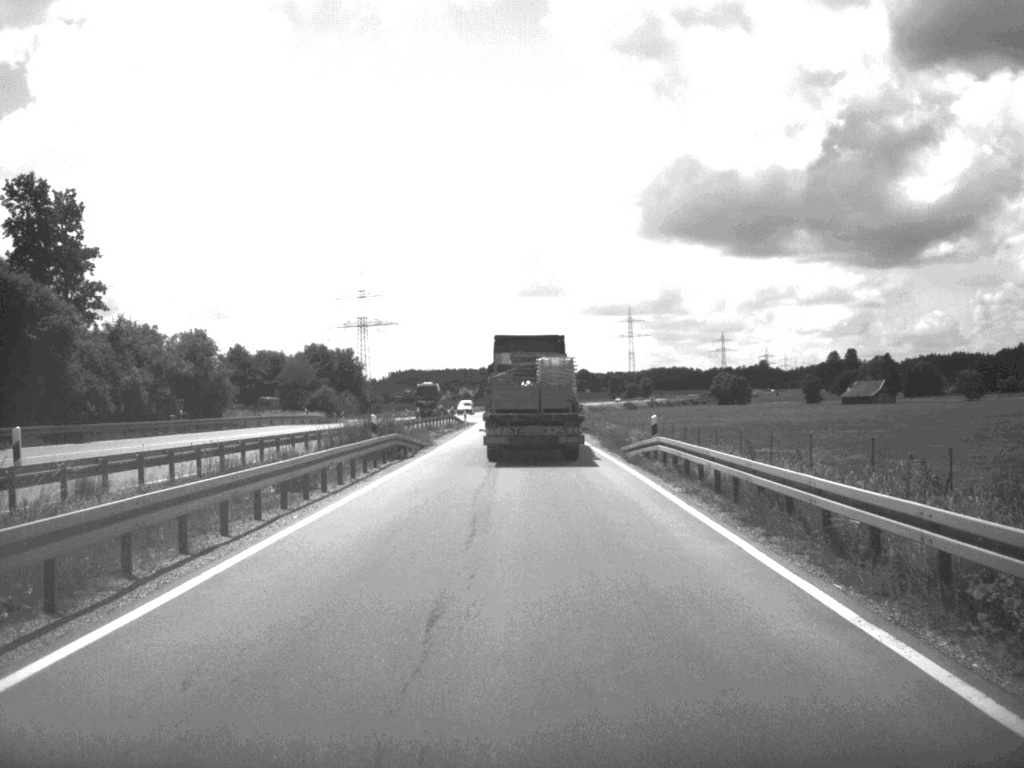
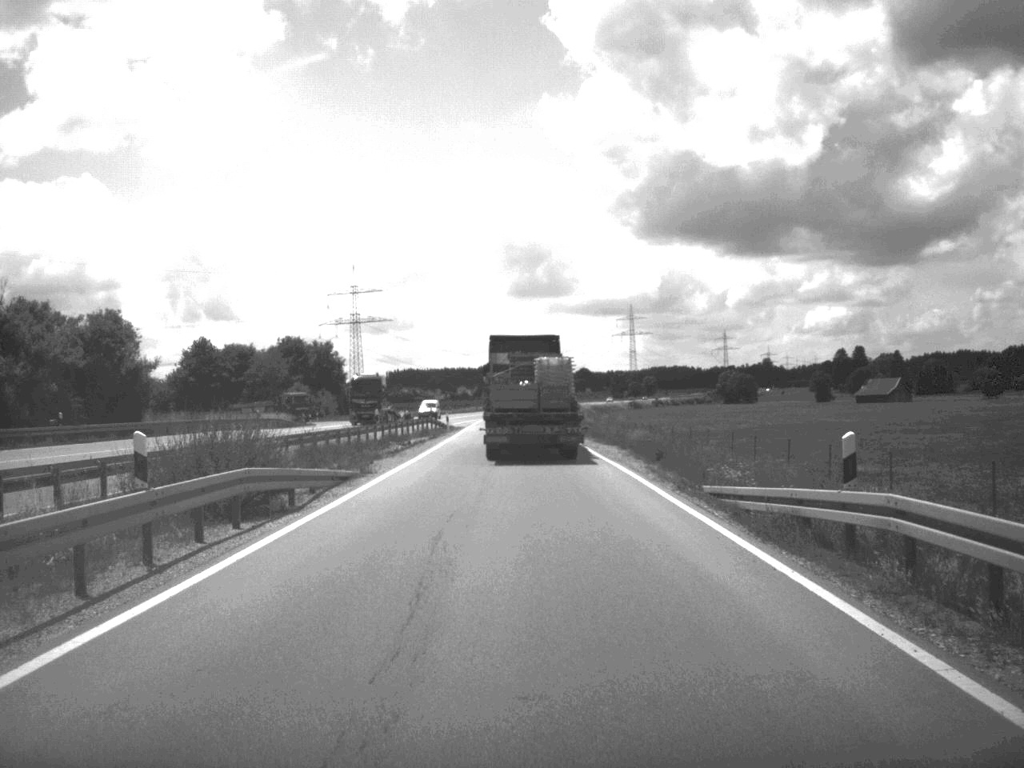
(0.0, +18.9) m; 0°
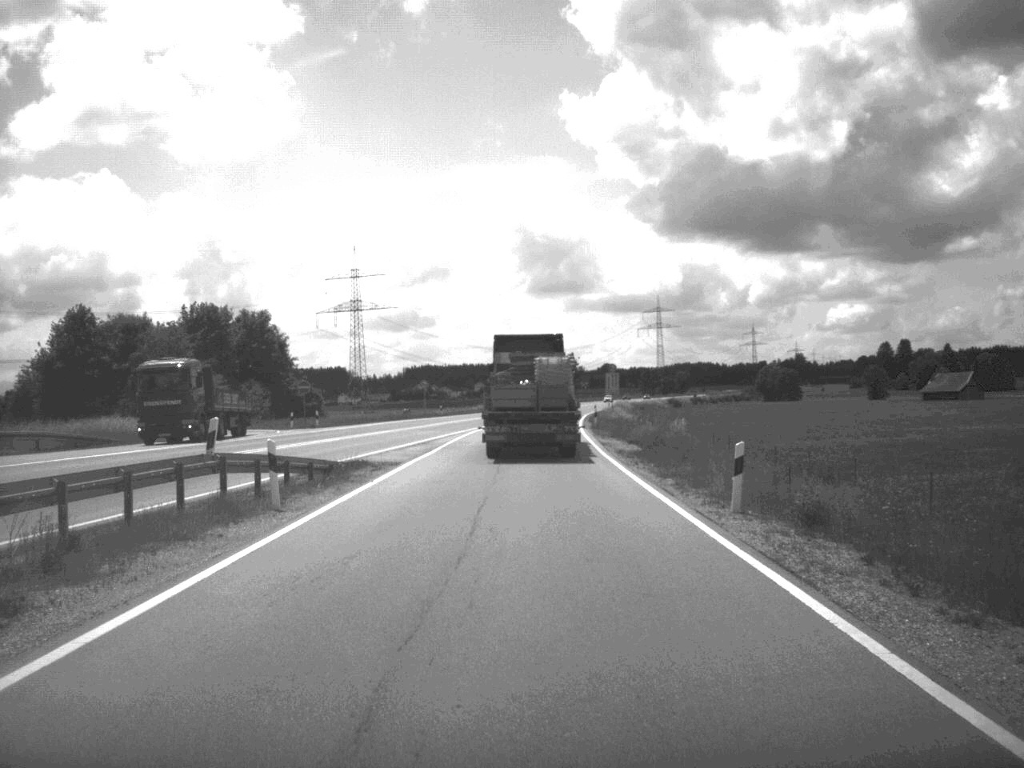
(-0.4, +50.0) m; -1°
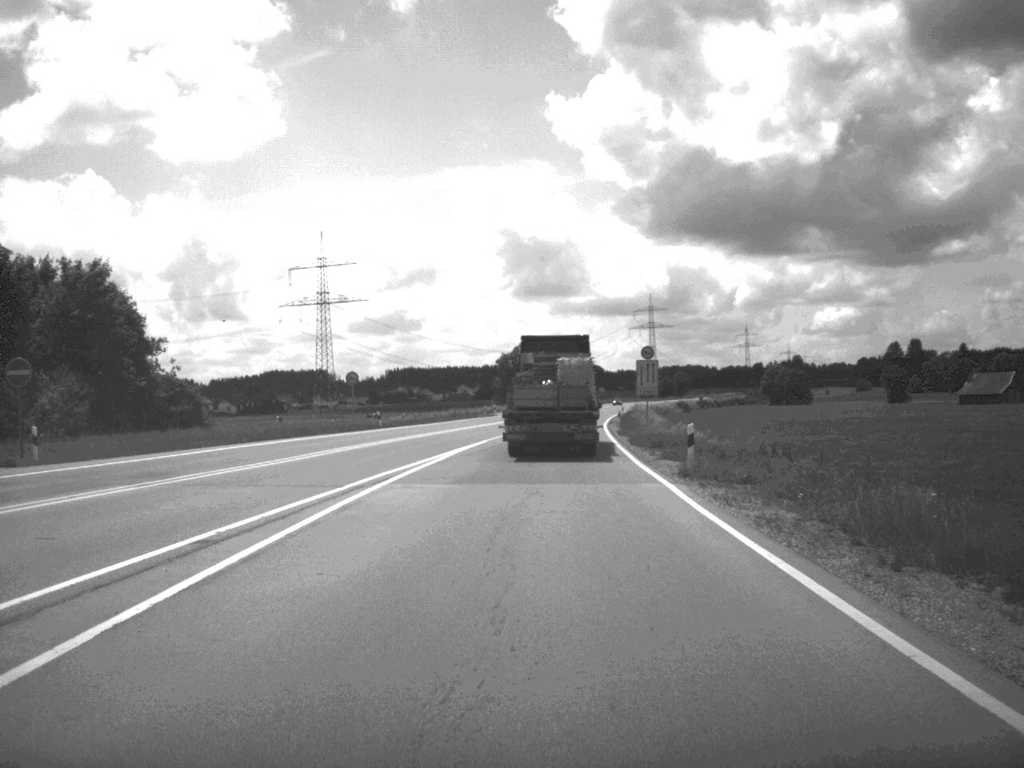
(-0.1, +41.7) m; 0°
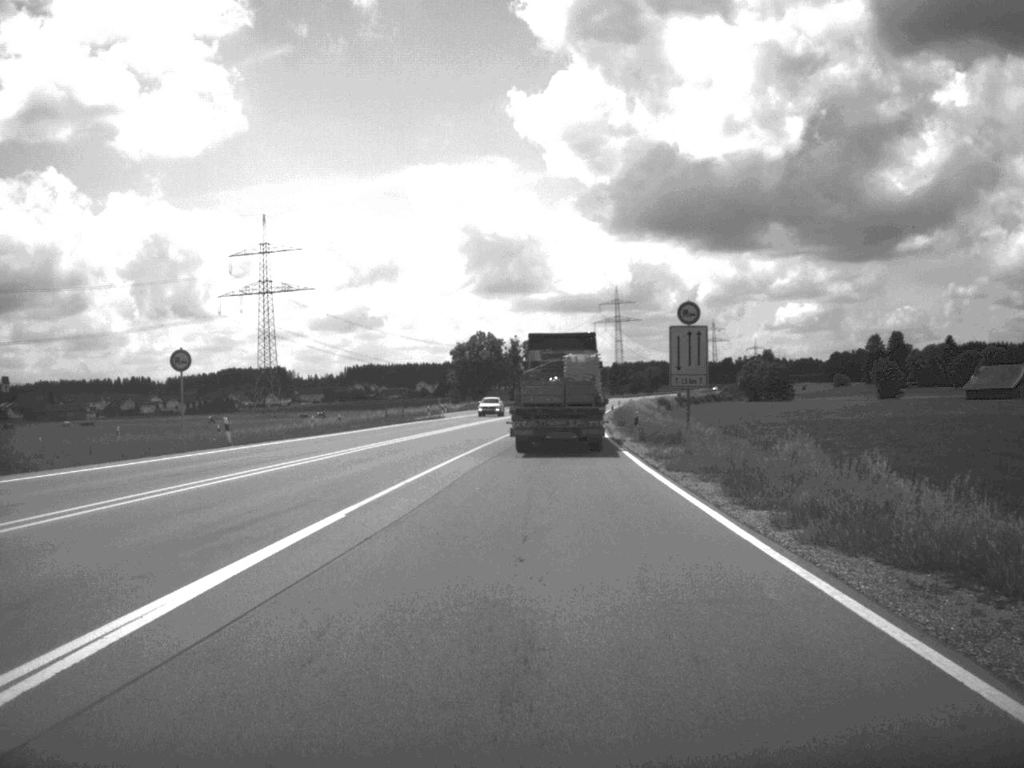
(+0.3, +31.1) m; +2°
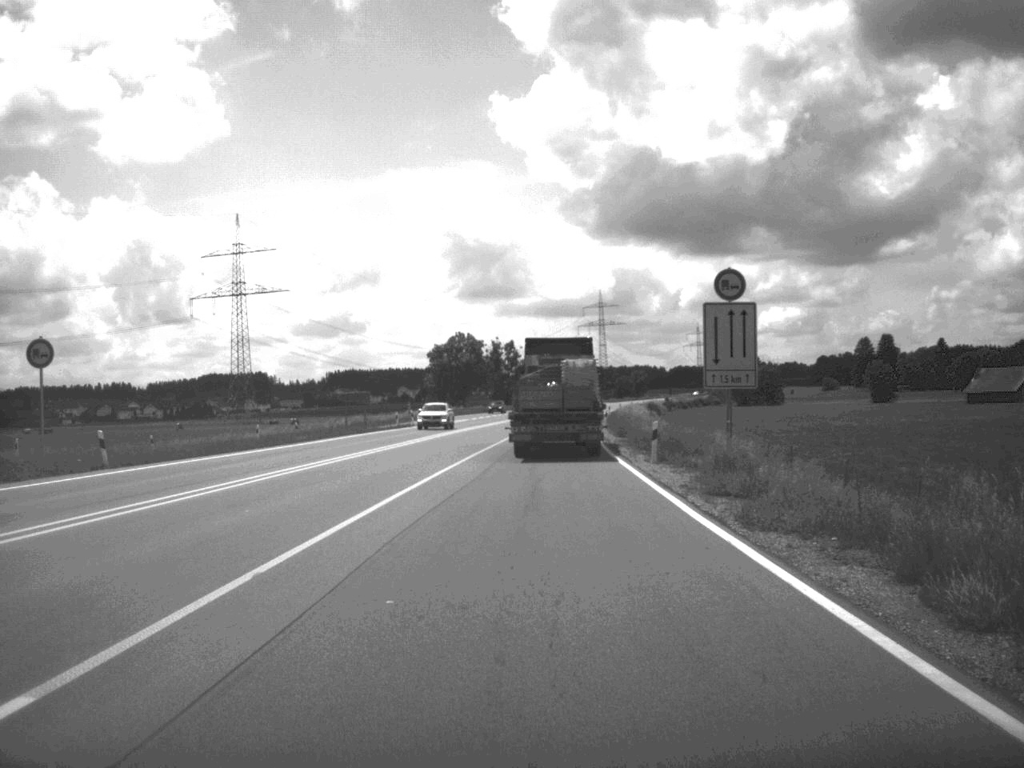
(+0.1, +11.6) m; +1°
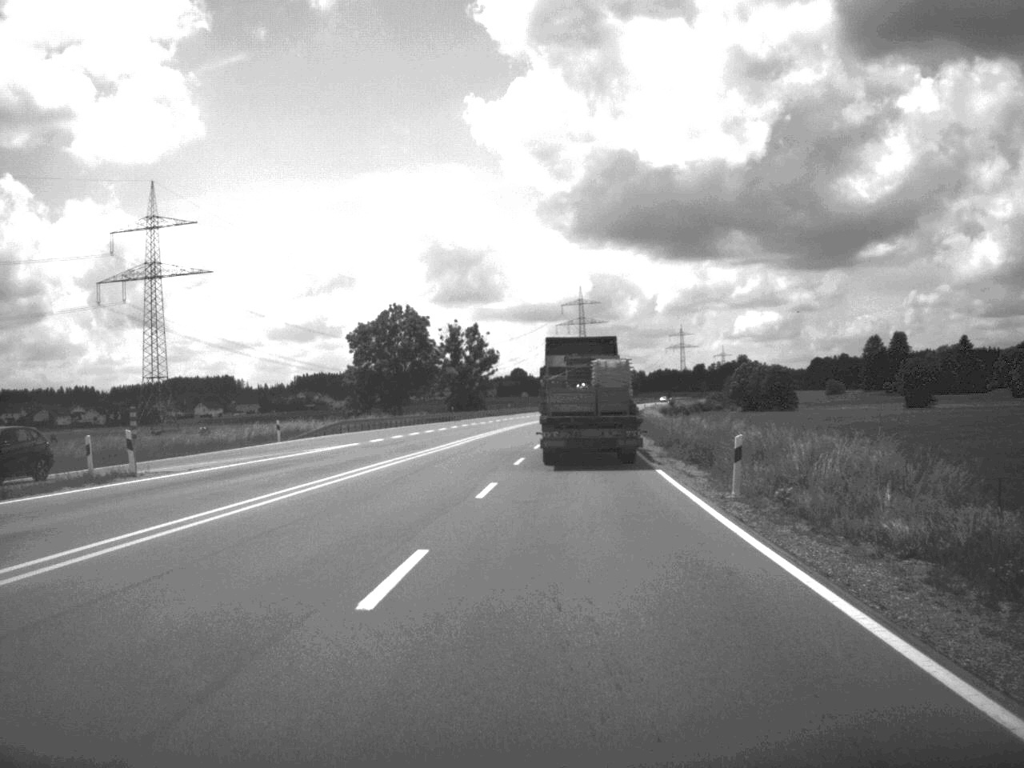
(+0.7, +57.1) m; +1°
